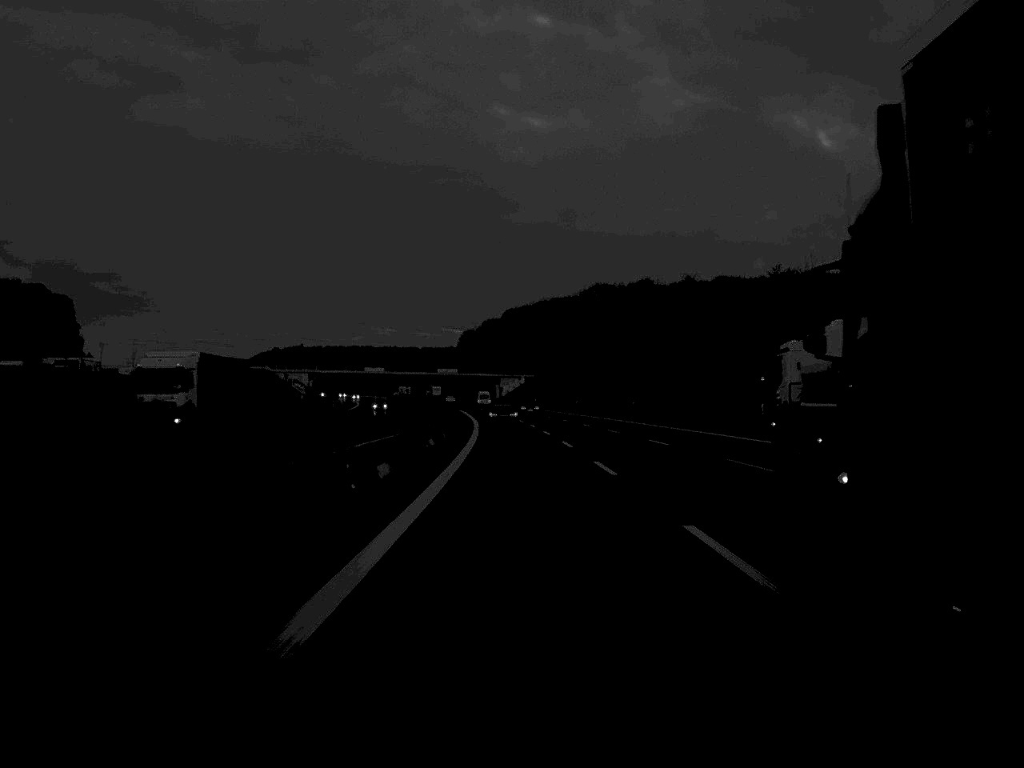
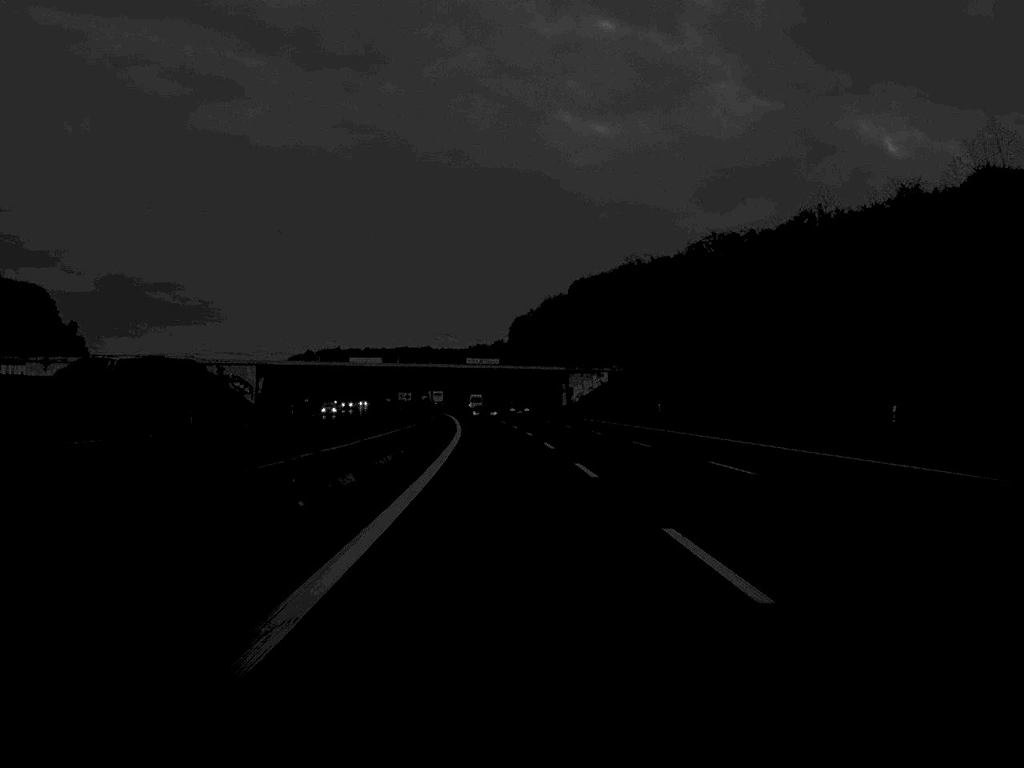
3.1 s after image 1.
(-3.5, +122.9) m; -3°
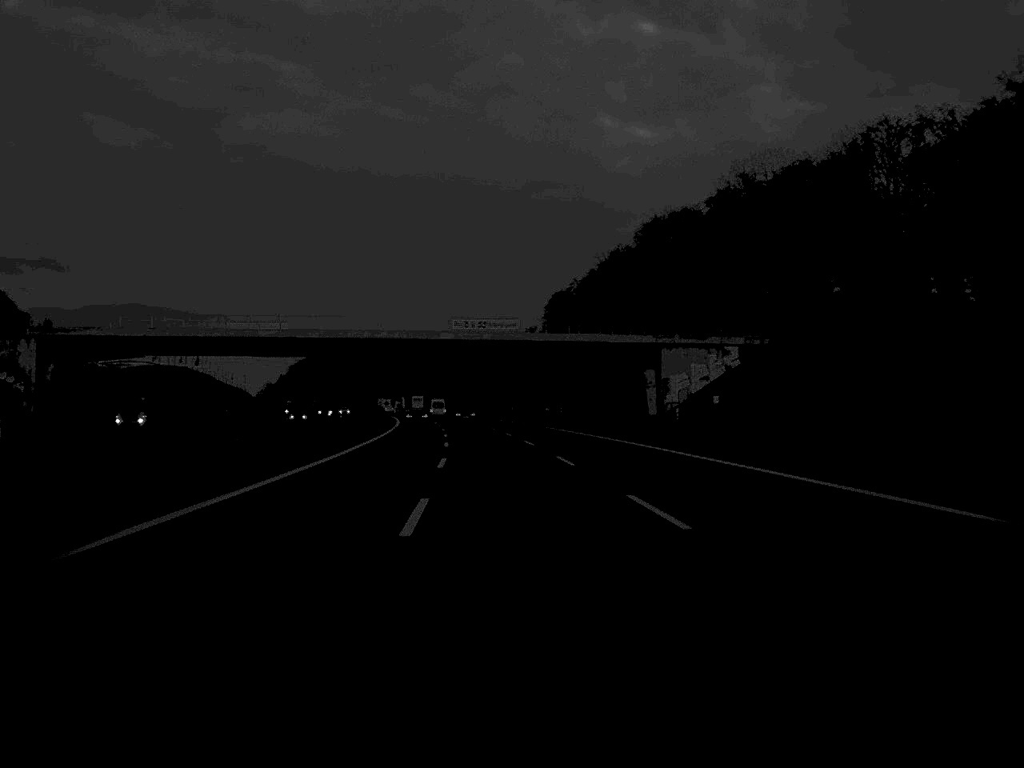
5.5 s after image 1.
(-0.7, +99.4) m; -2°
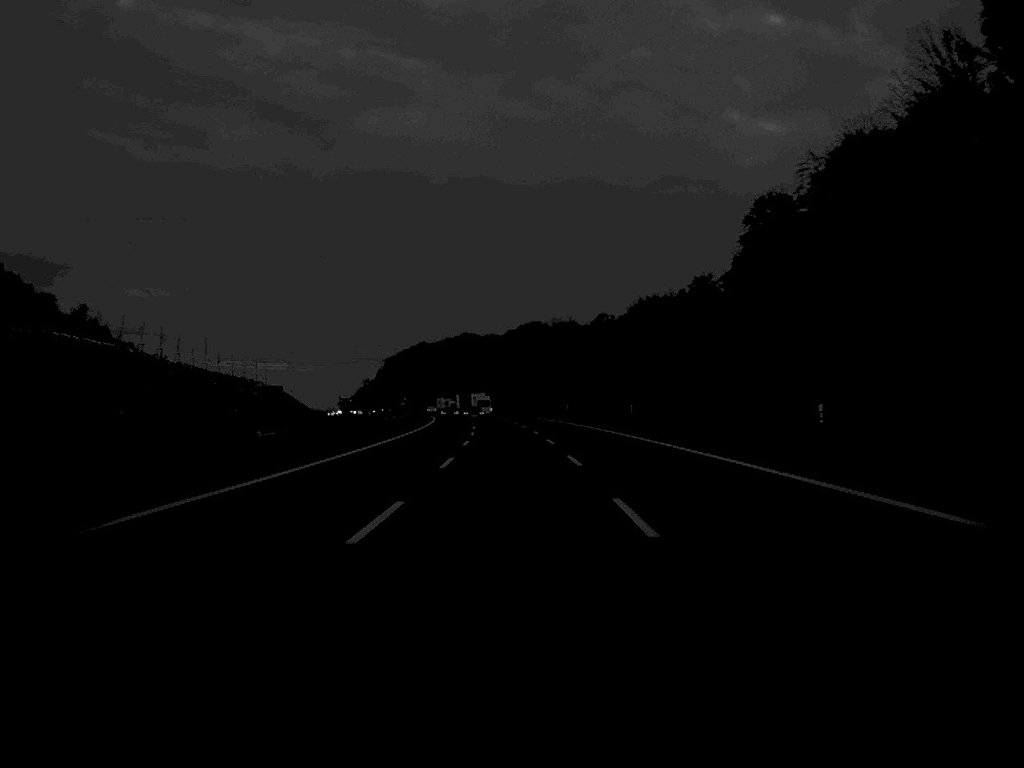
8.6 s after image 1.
(-6.7, +123.9) m; -5°
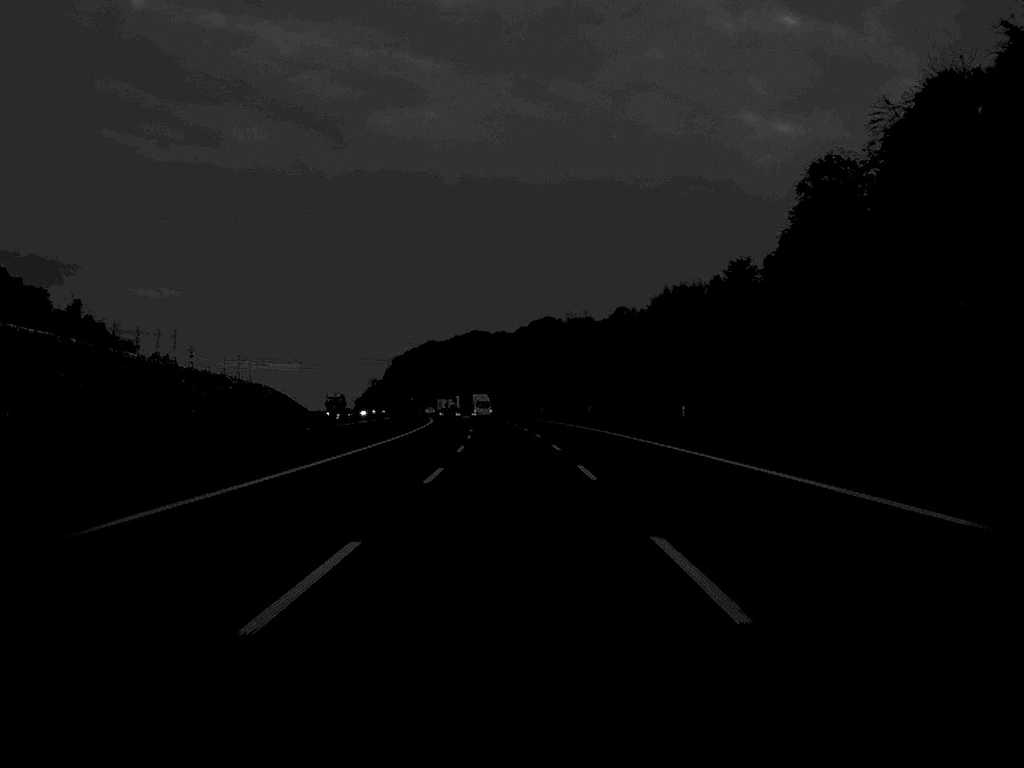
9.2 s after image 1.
(-0.1, +23.5) m; -1°
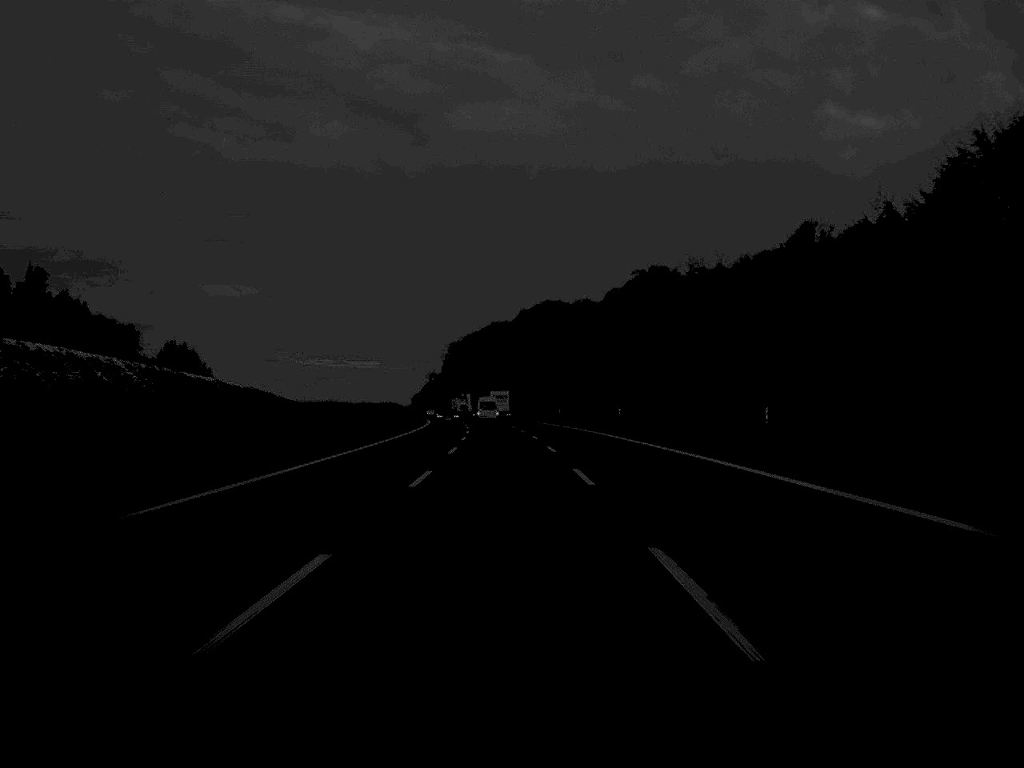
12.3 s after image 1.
(-3.5, +124.3) m; -3°
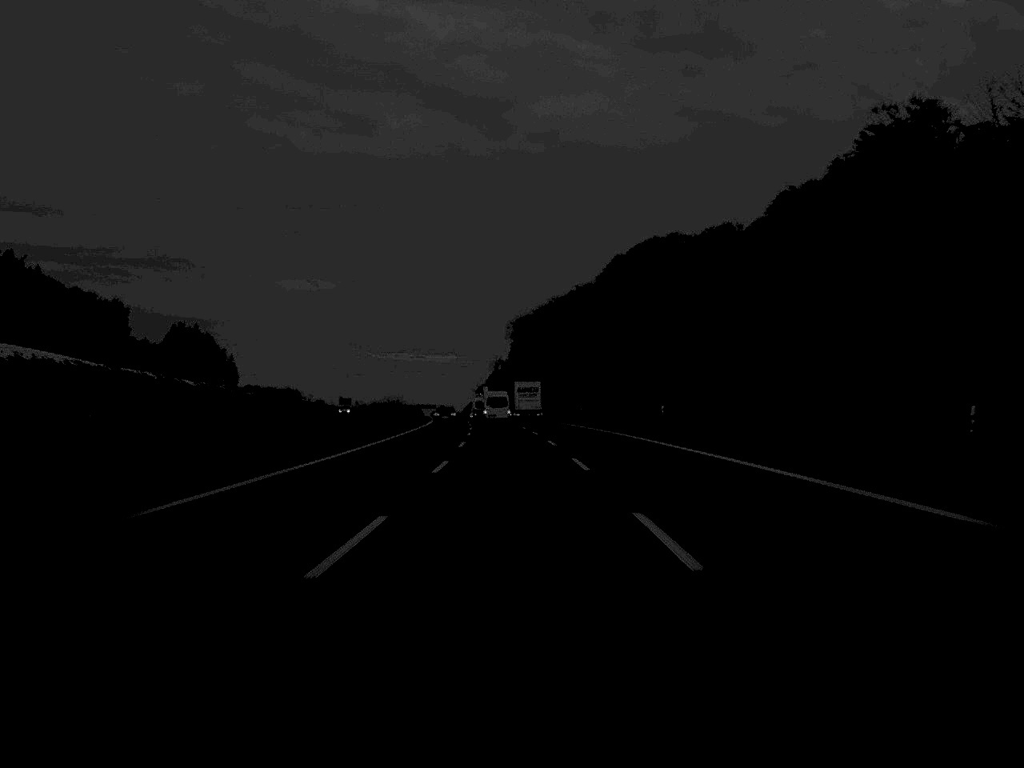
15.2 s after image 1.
(-3.6, +118.6) m; -3°
